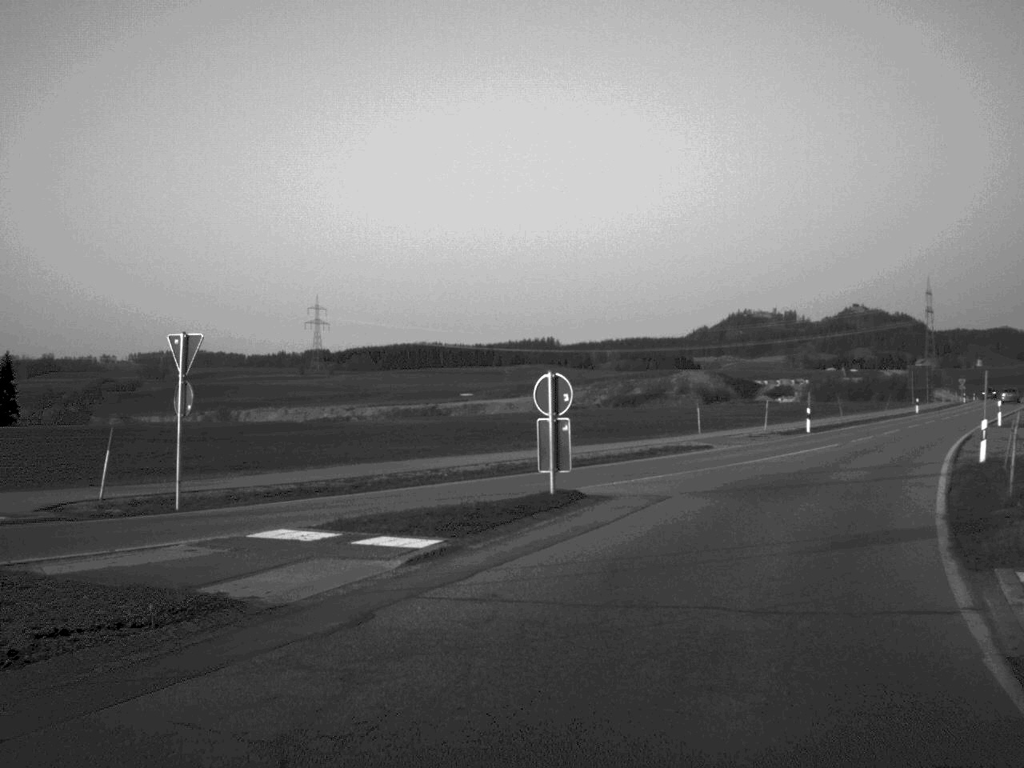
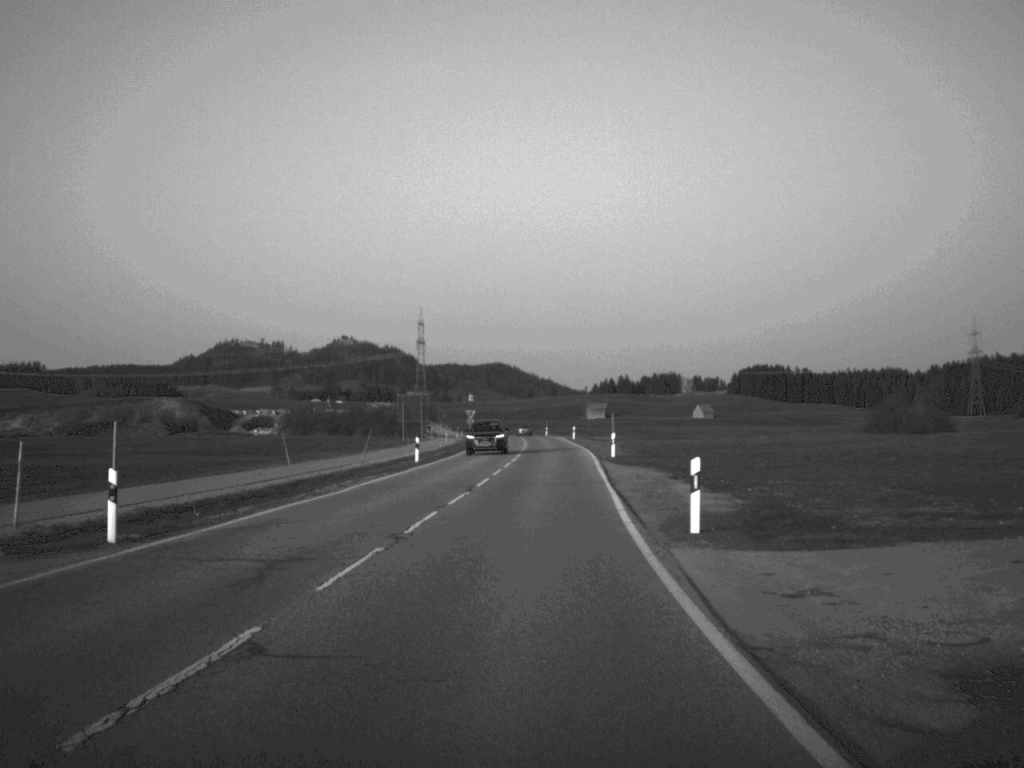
(+9.5, +33.9) m; +23°
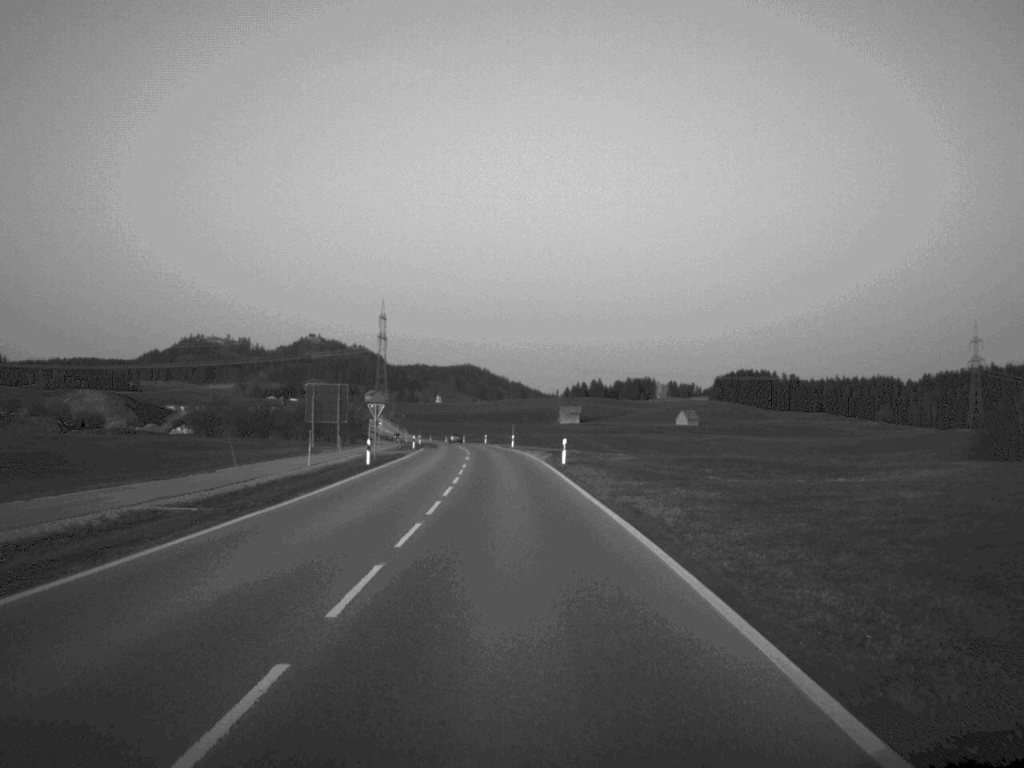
(+1.1, +50.9) m; +1°
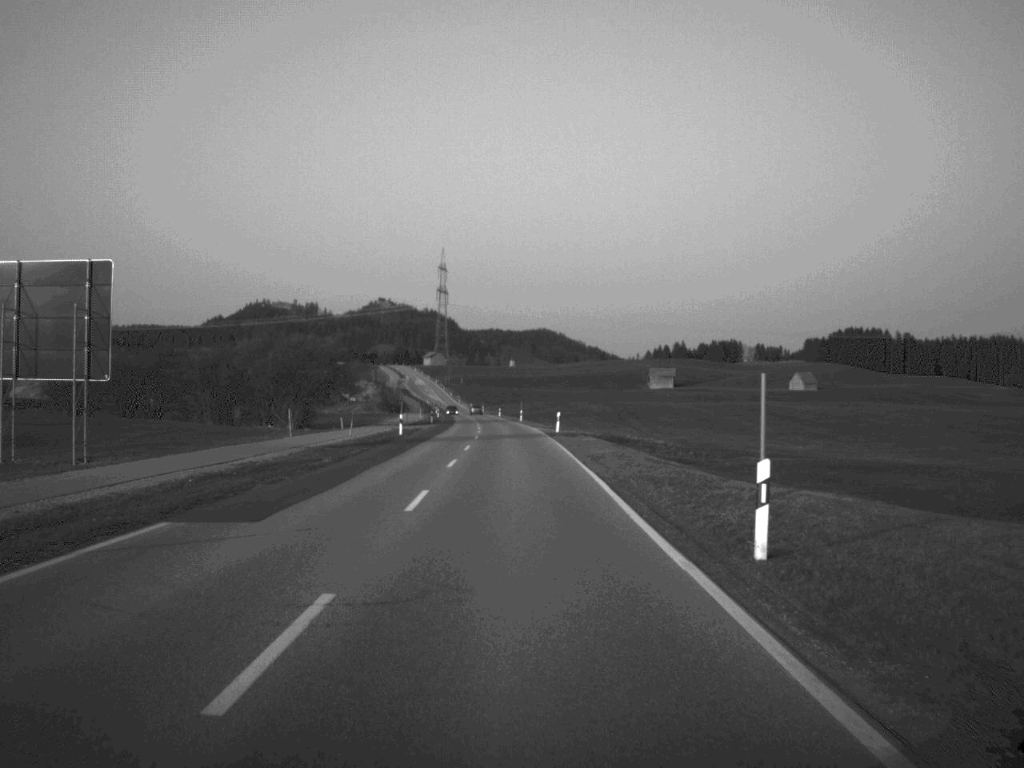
(-2.5, +87.3) m; -3°
